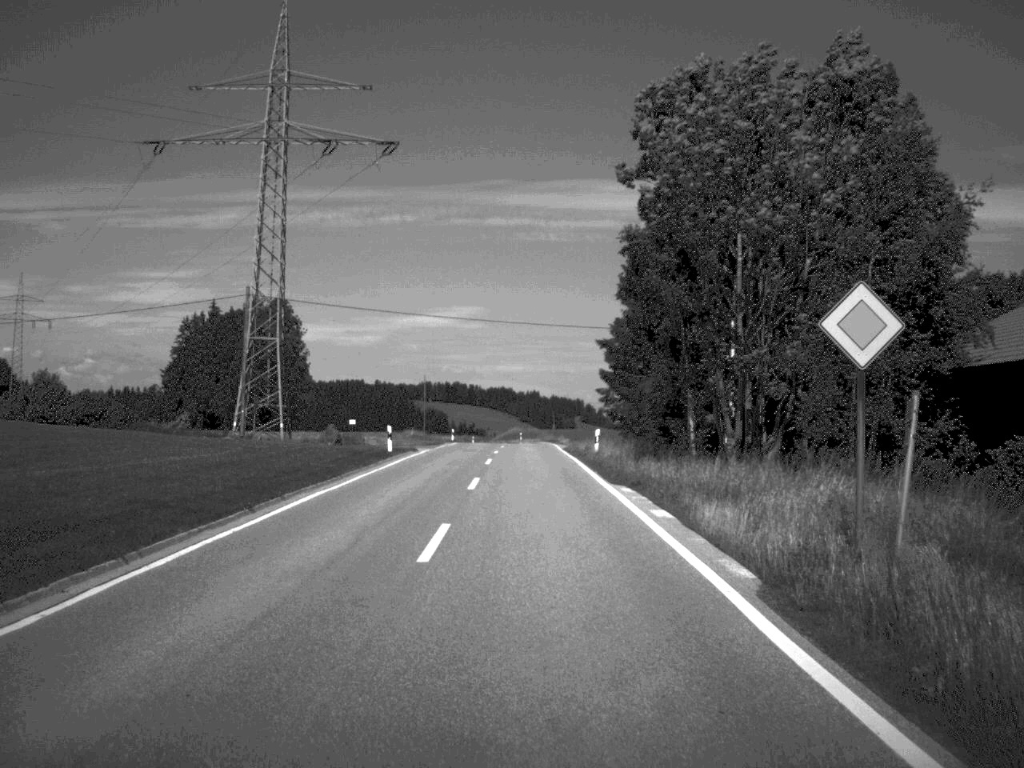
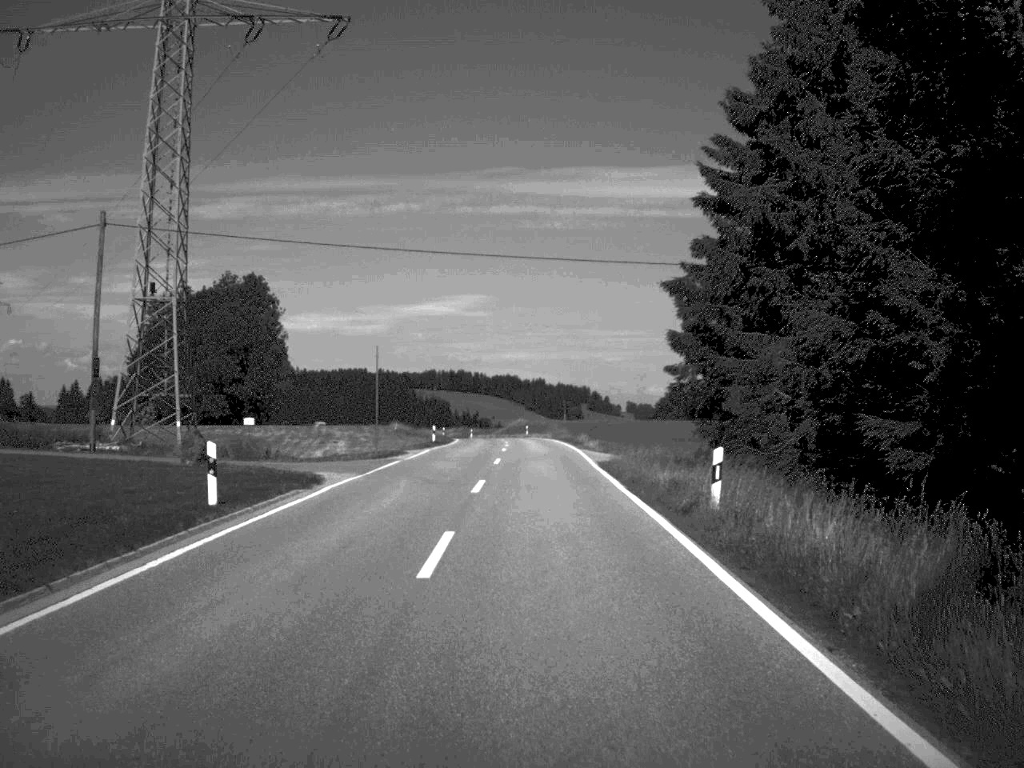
(-0.1, +24.6) m; 0°
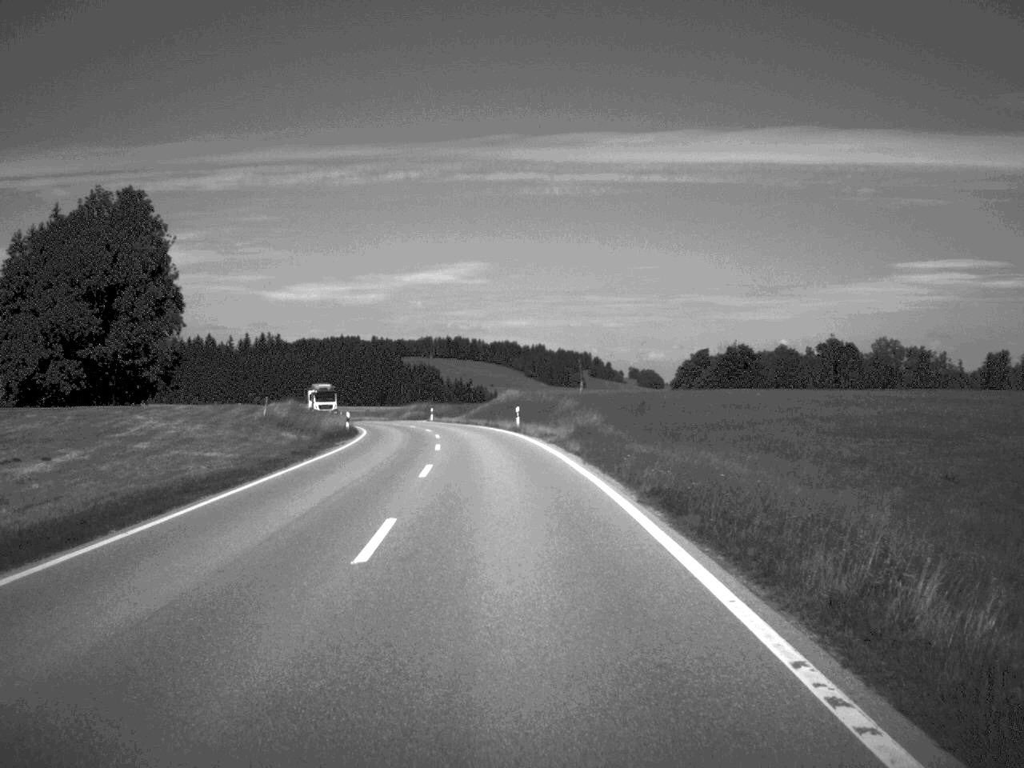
(+0.4, +58.6) m; 0°
